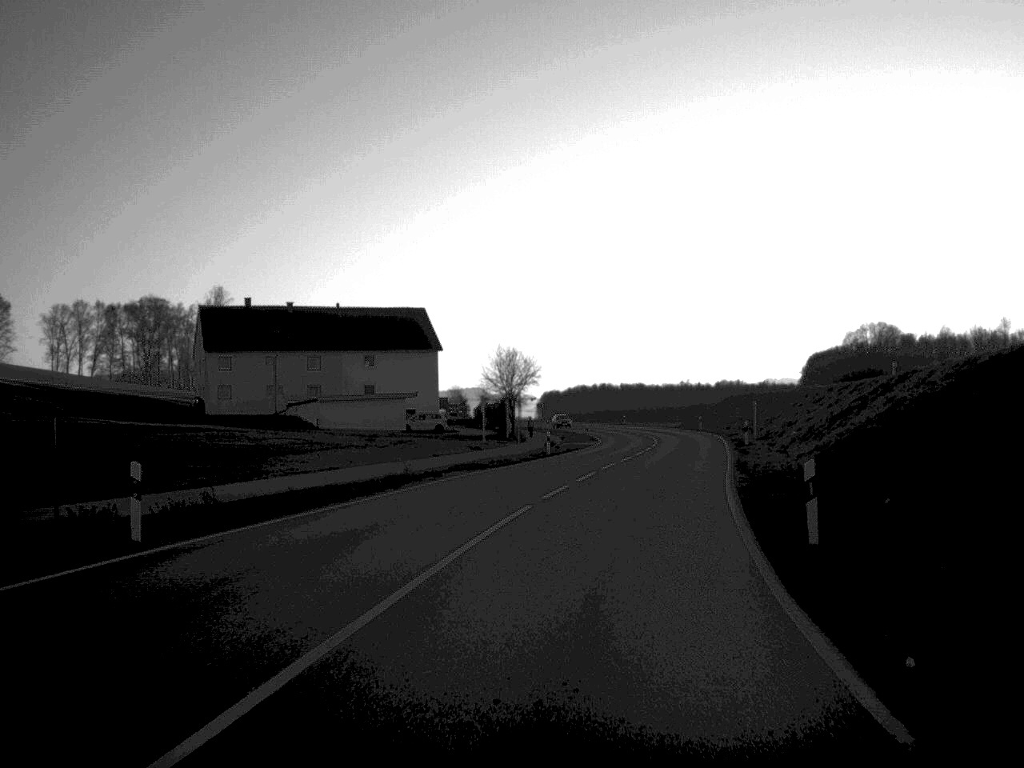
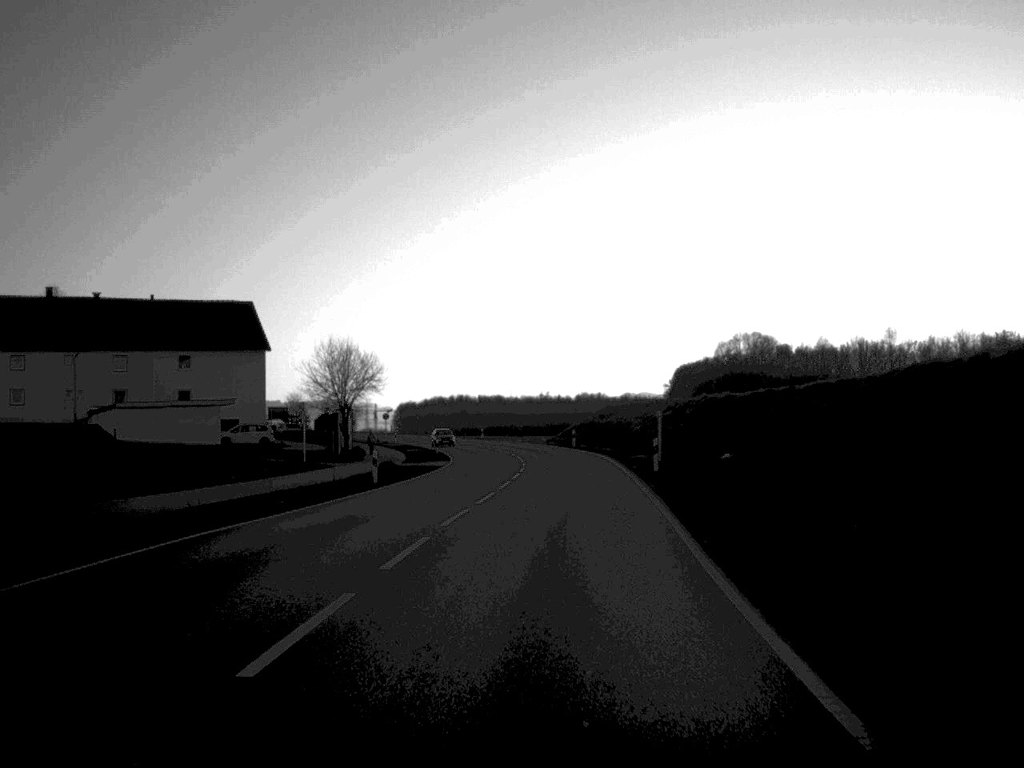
(+1.0, +16.0) m; +6°
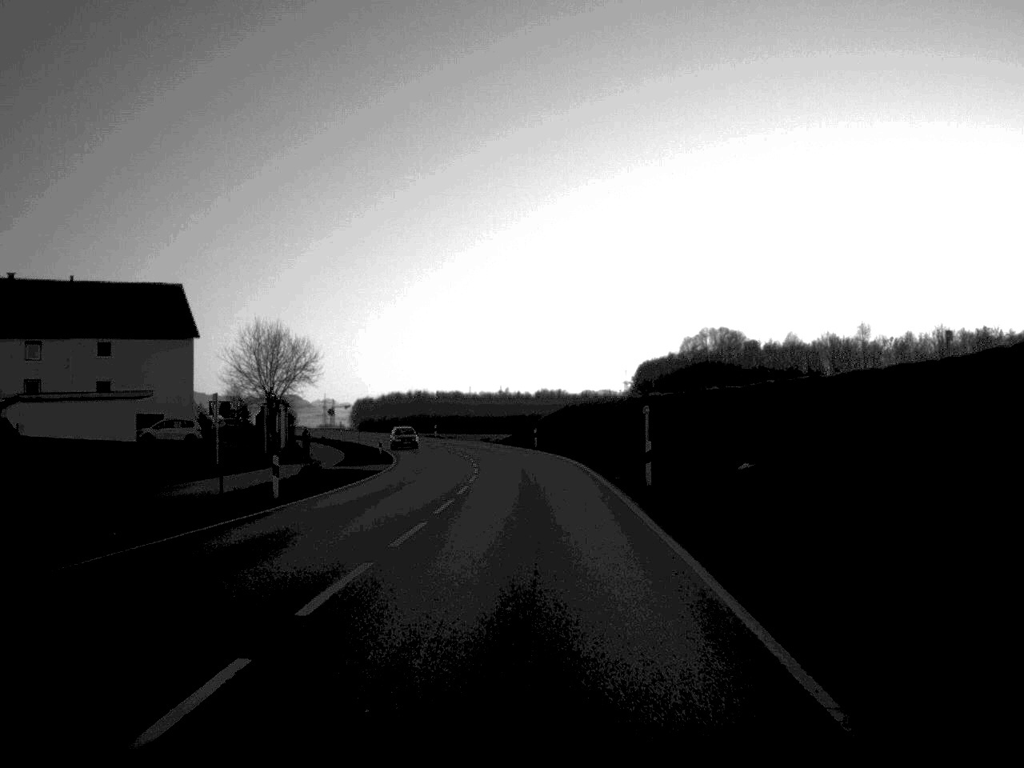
(+0.2, +9.5) m; +2°
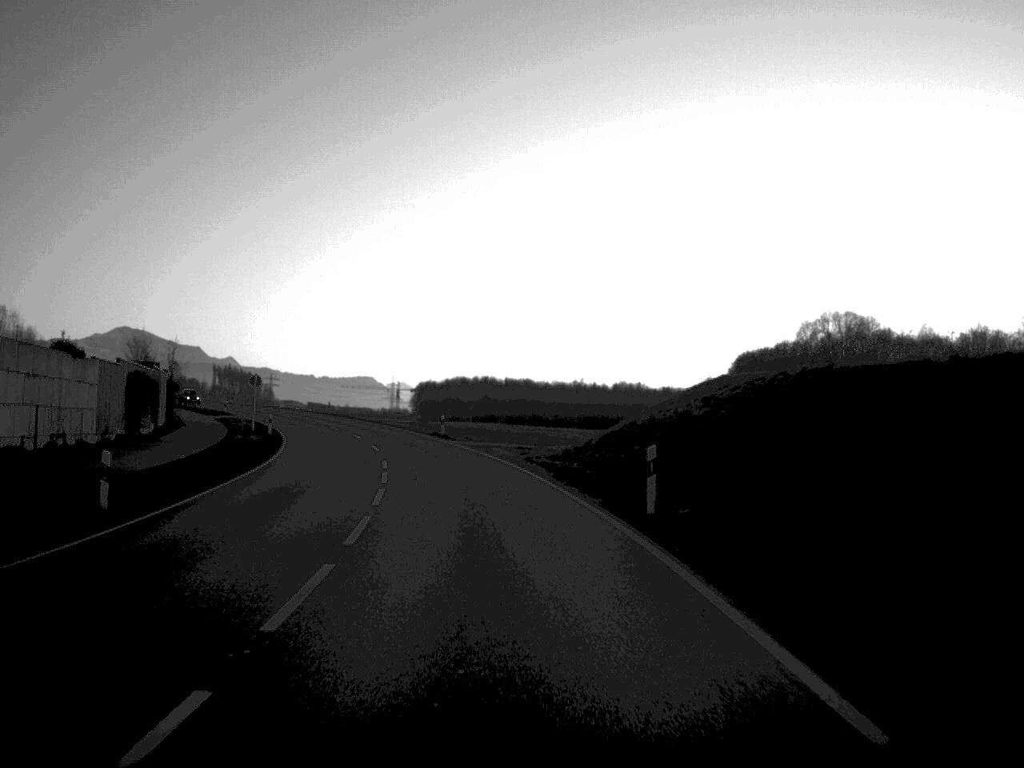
(-0.4, +49.4) m; -4°
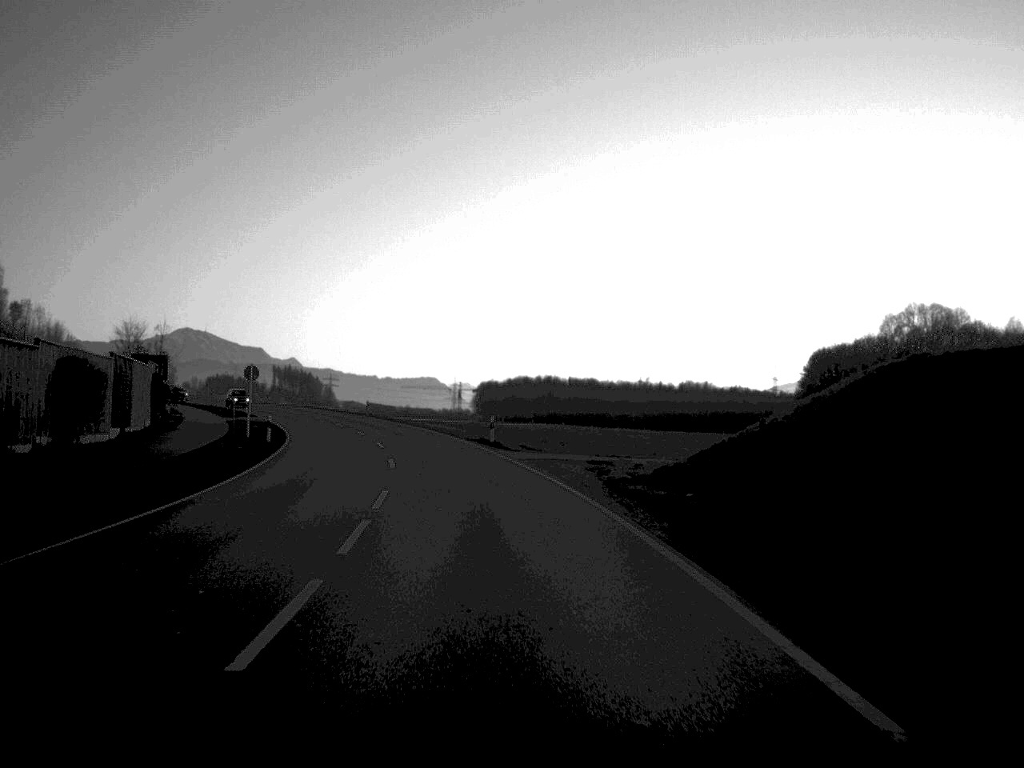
(-0.3, +13.7) m; -3°
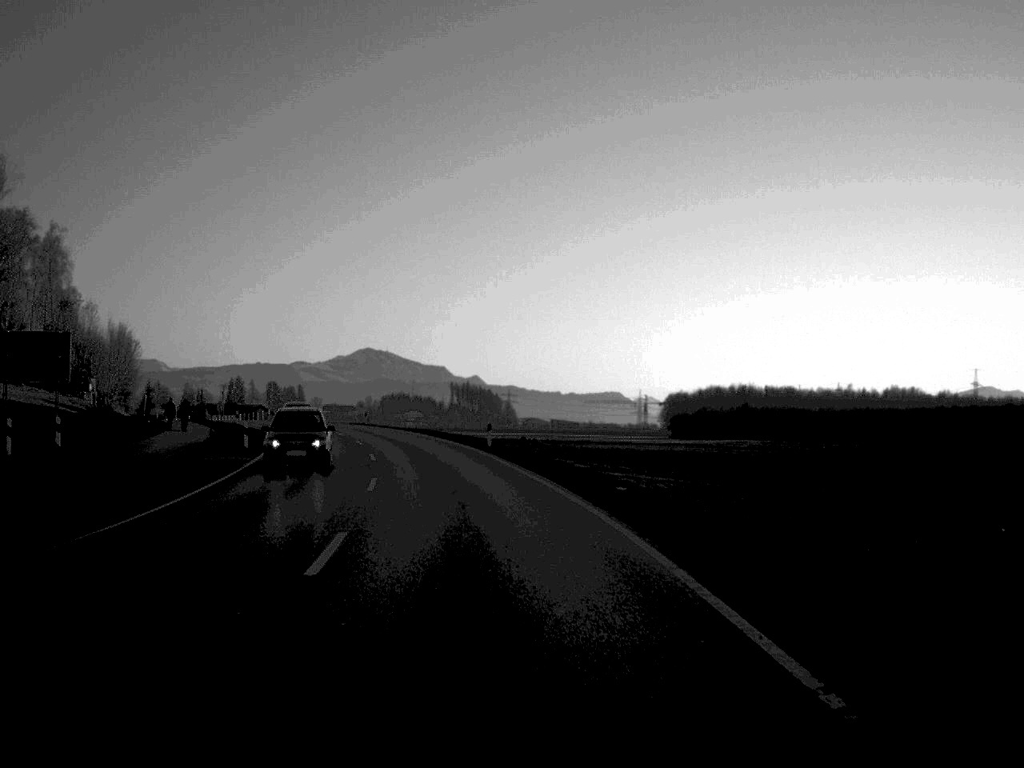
(-3.2, +43.6) m; -8°
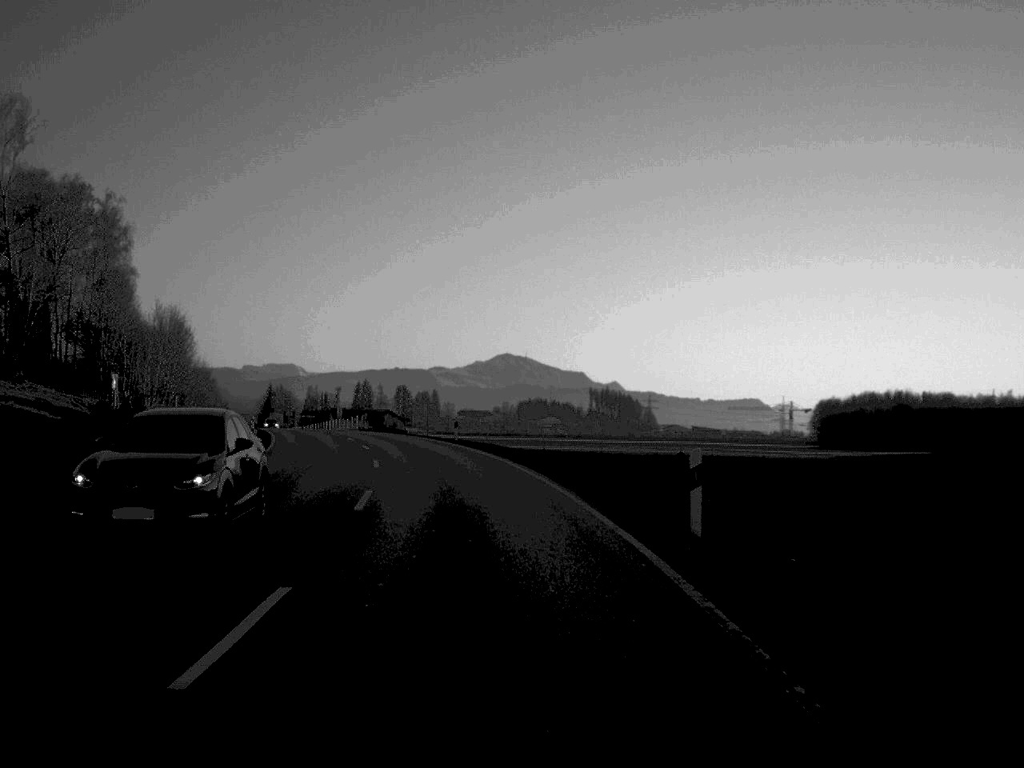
(-1.6, +29.2) m; -6°
